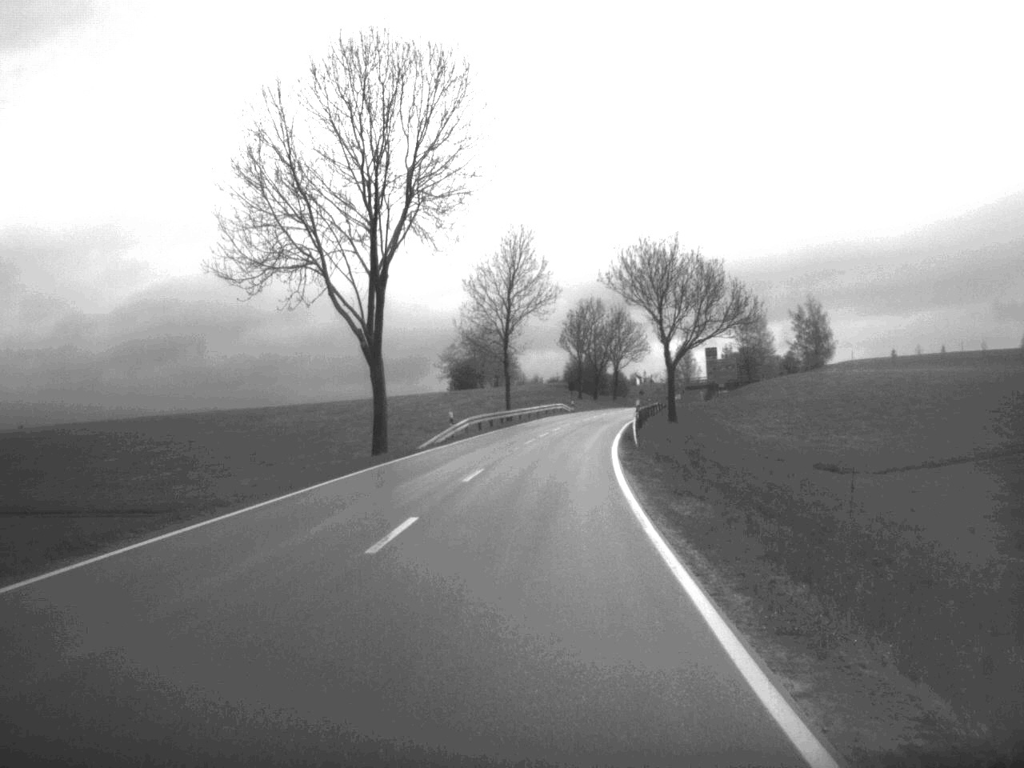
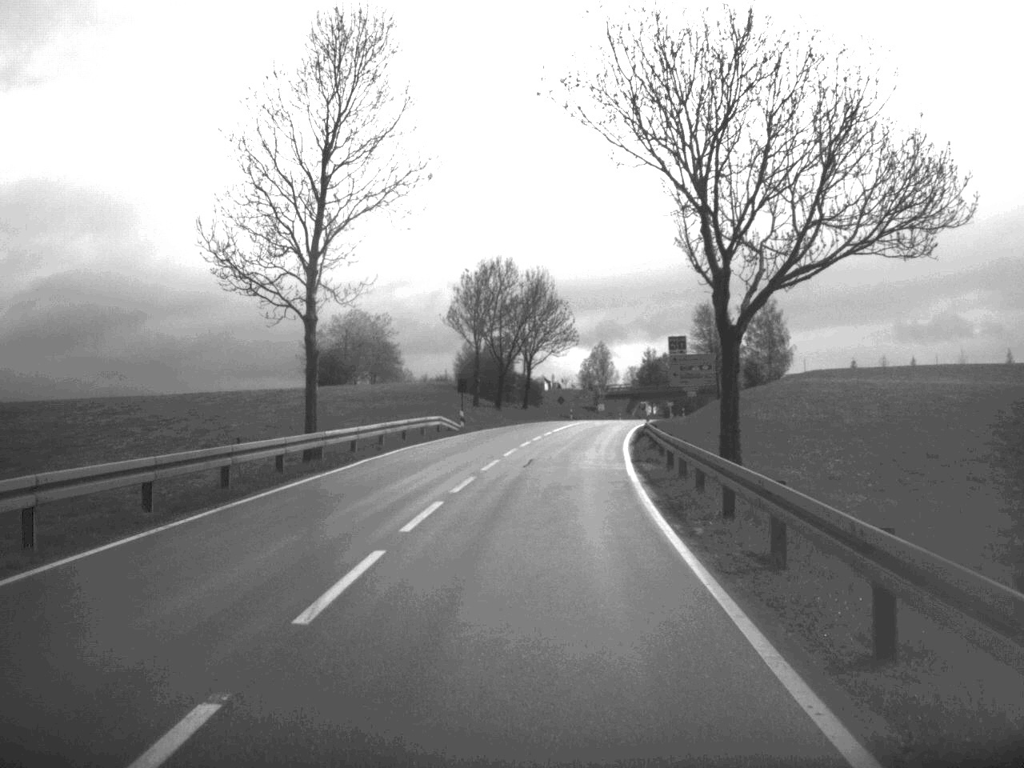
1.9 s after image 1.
(+1.8, +44.9) m; +5°
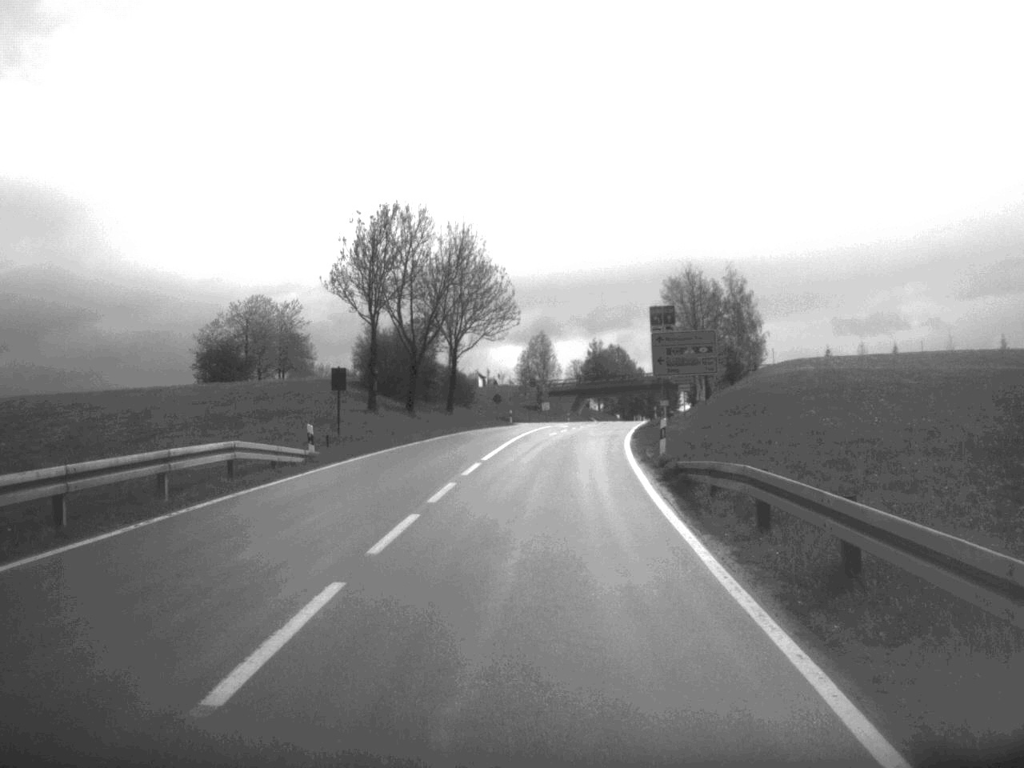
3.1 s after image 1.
(+0.6, +26.0) m; +3°
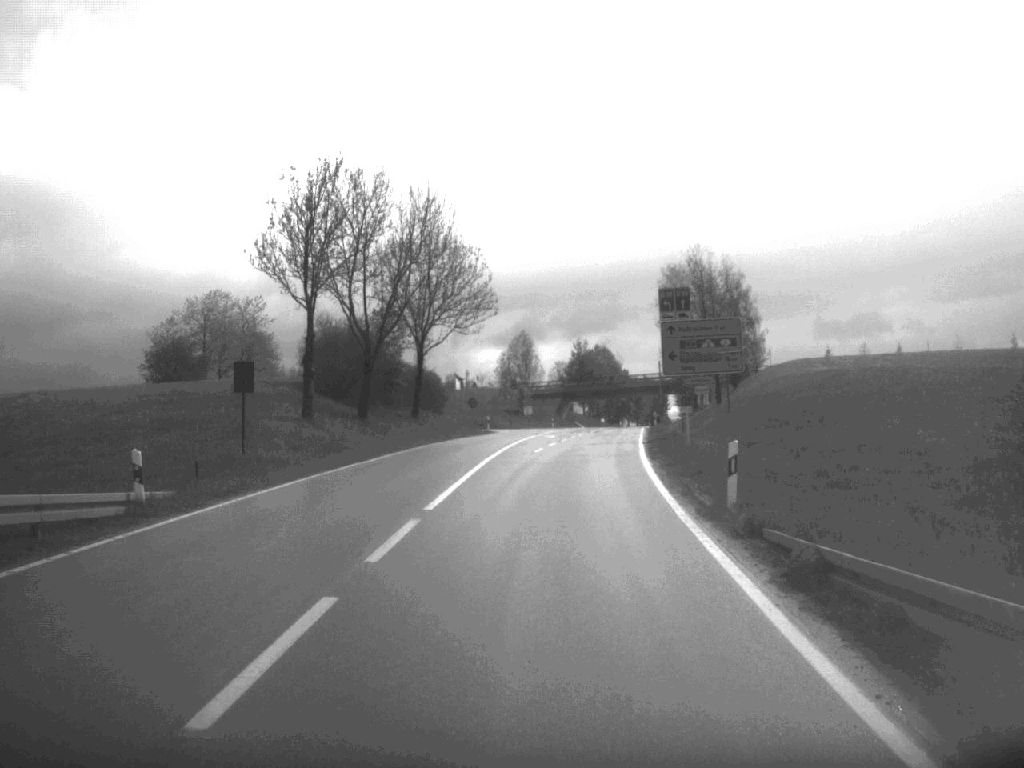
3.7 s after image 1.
(+0.1, +12.0) m; +1°
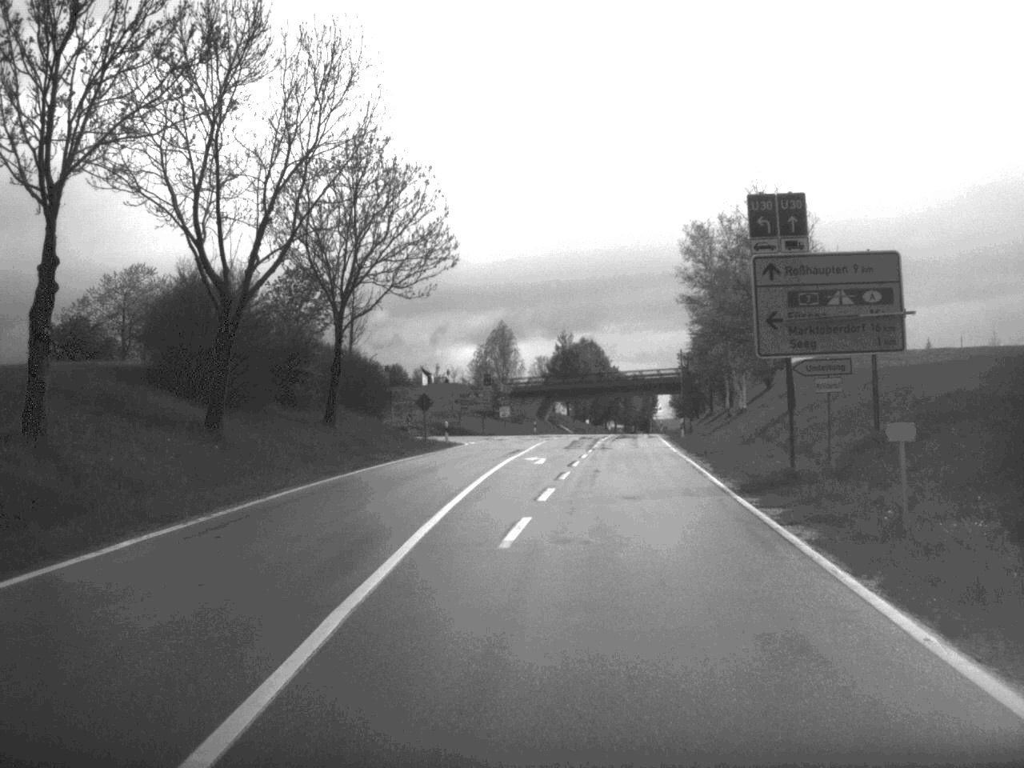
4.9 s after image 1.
(+0.2, +23.0) m; +1°
